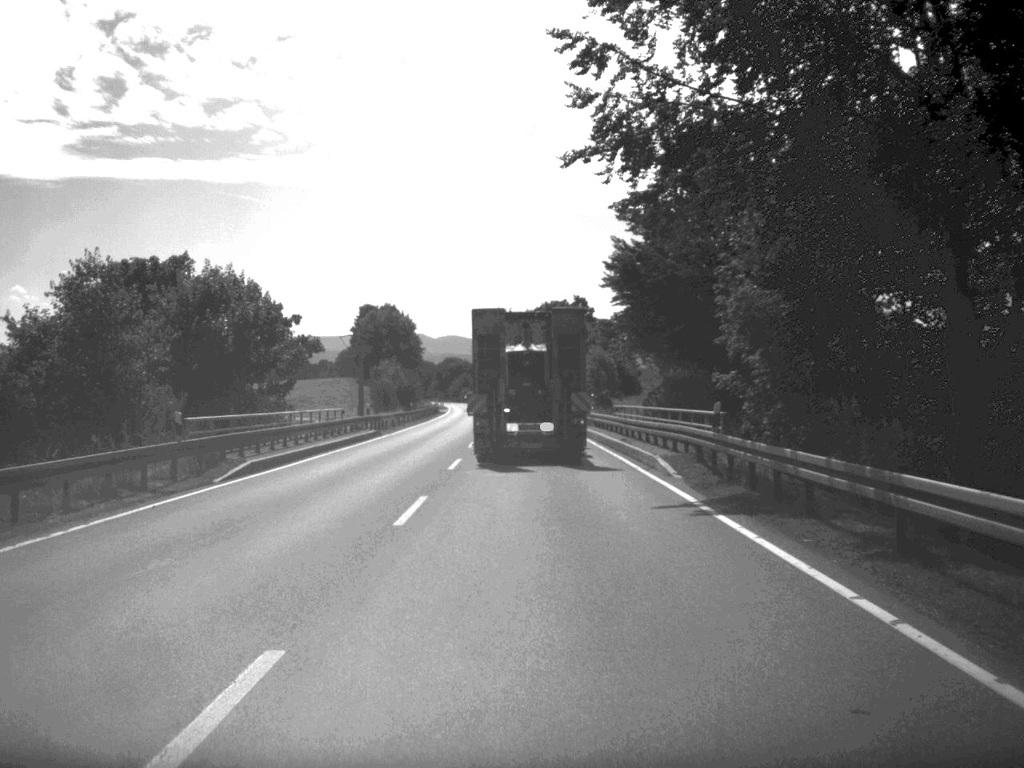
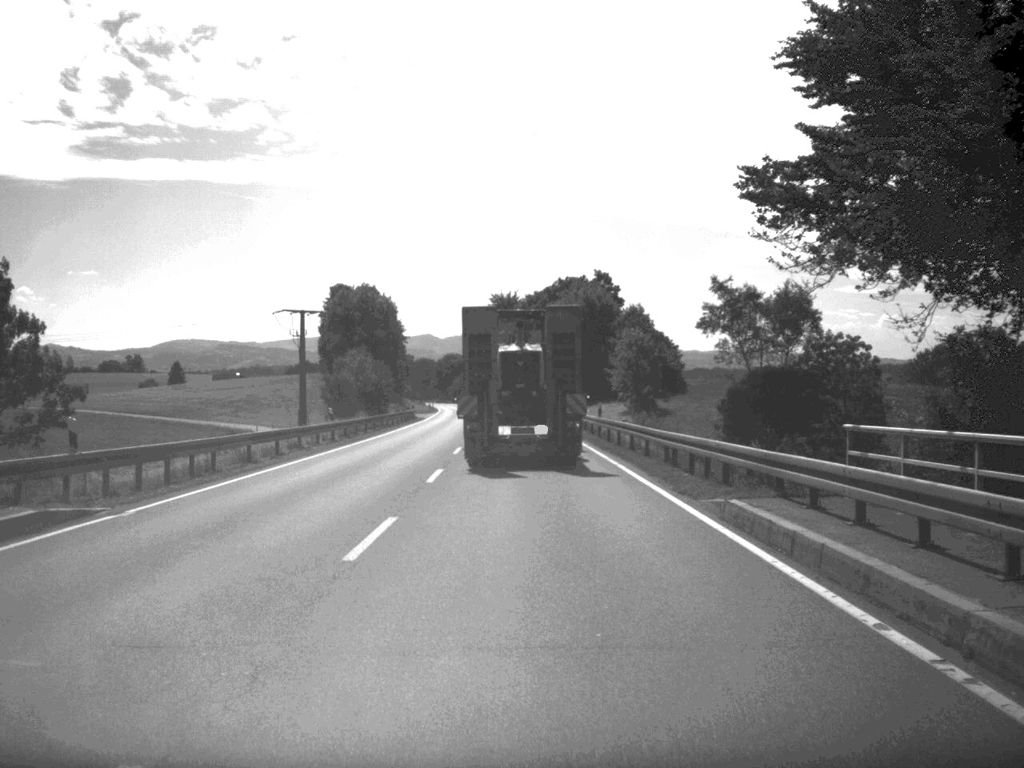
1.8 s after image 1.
(-0.1, +38.6) m; -1°
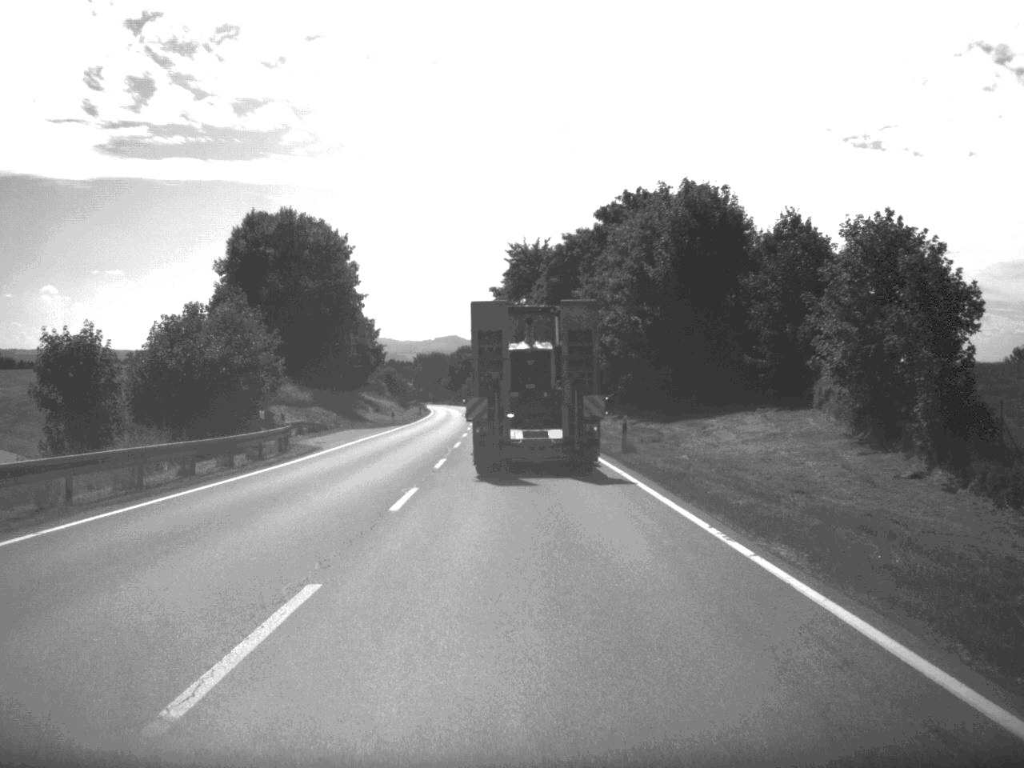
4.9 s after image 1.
(-0.9, +65.0) m; -1°
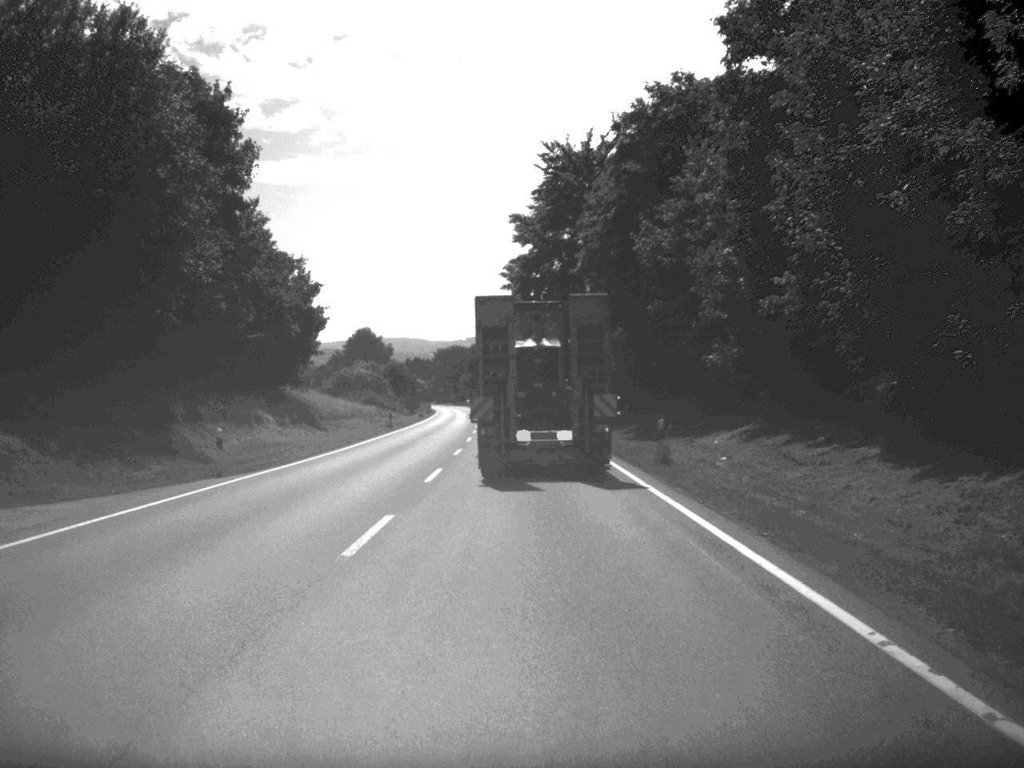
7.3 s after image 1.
(-0.8, +52.3) m; -2°
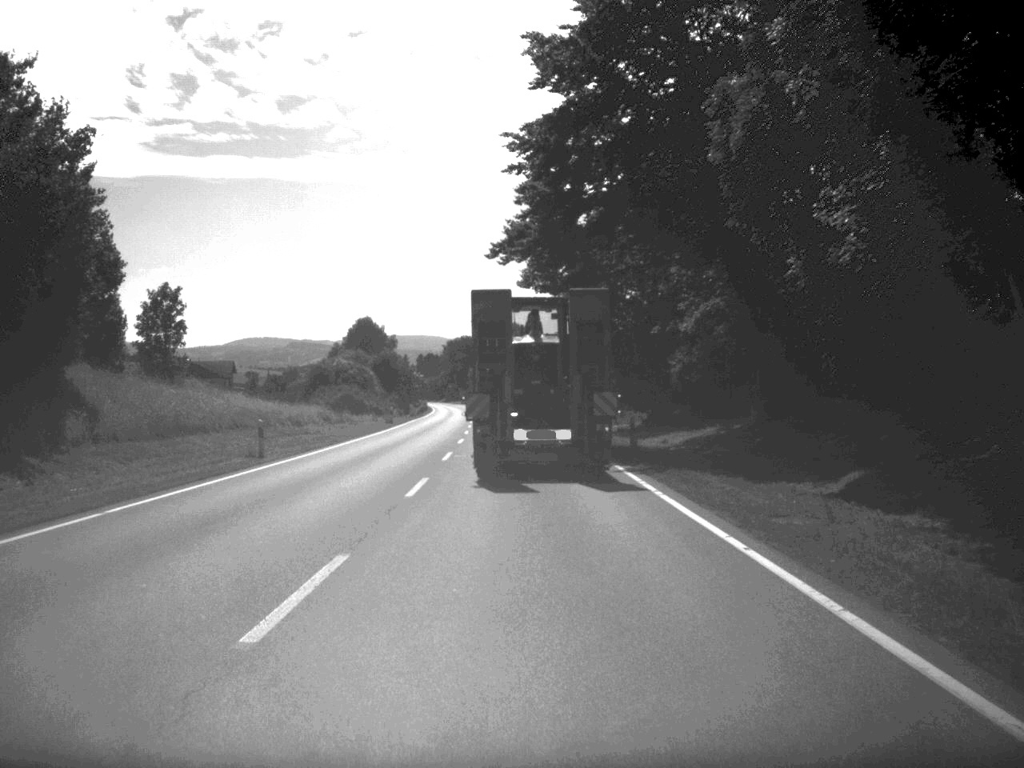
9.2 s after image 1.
(-0.3, +39.8) m; -1°
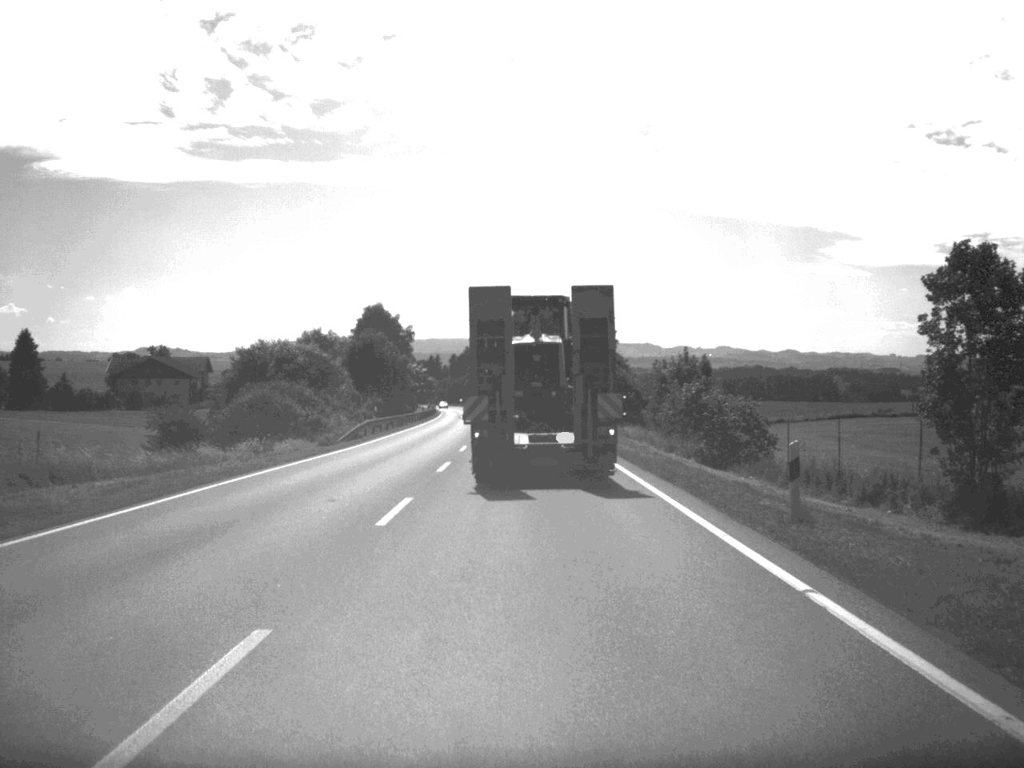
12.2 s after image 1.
(-1.1, +62.5) m; -2°
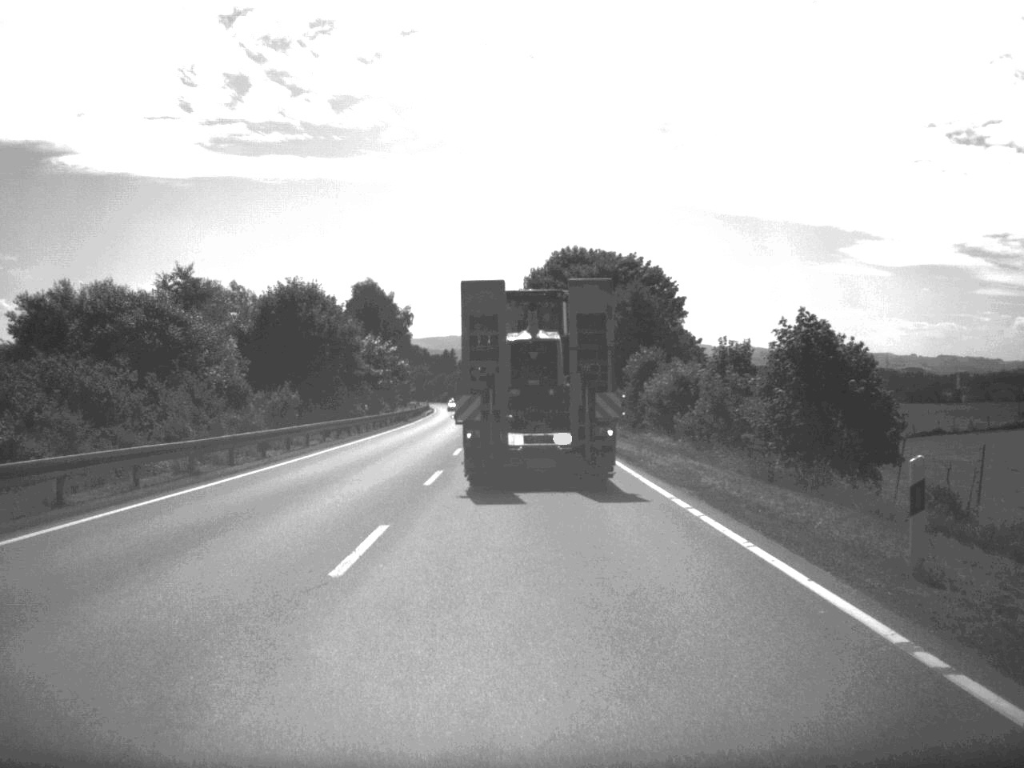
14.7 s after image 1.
(-0.5, +51.8) m; -1°
